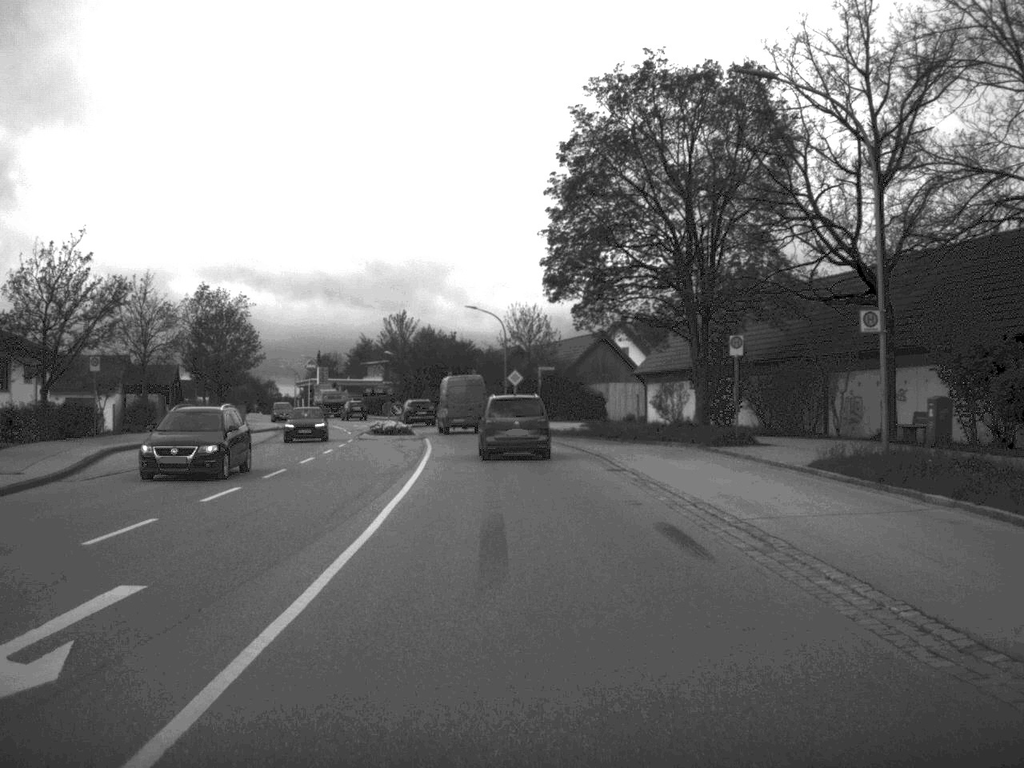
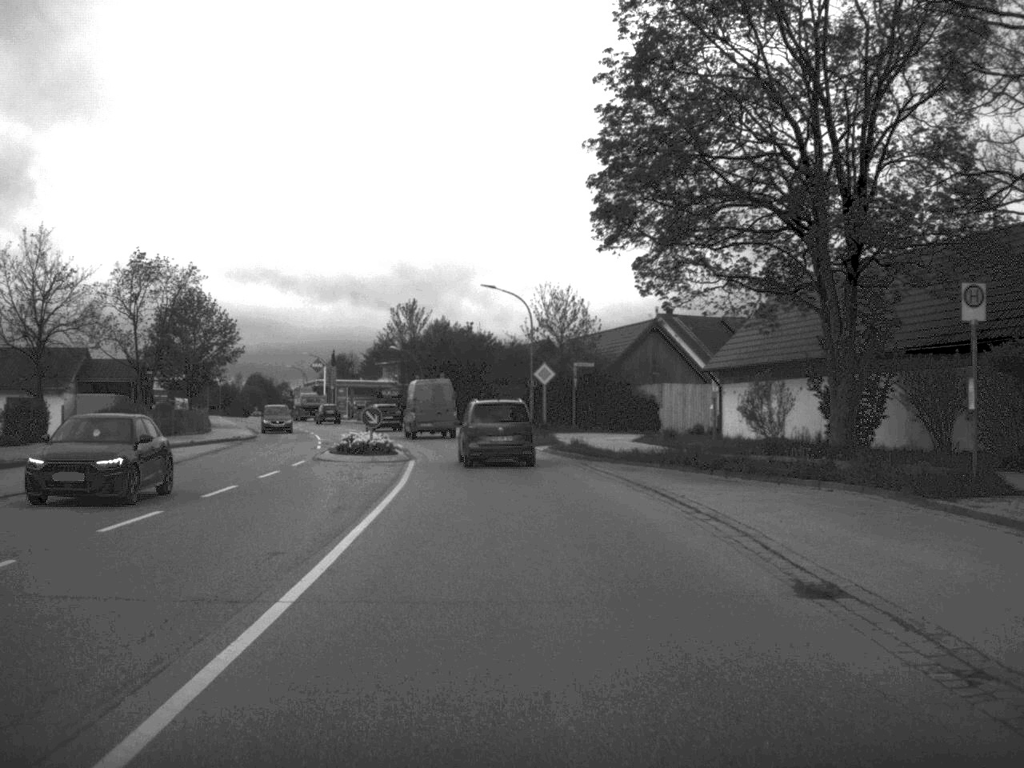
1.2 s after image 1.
(-0.2, +17.0) m; -1°
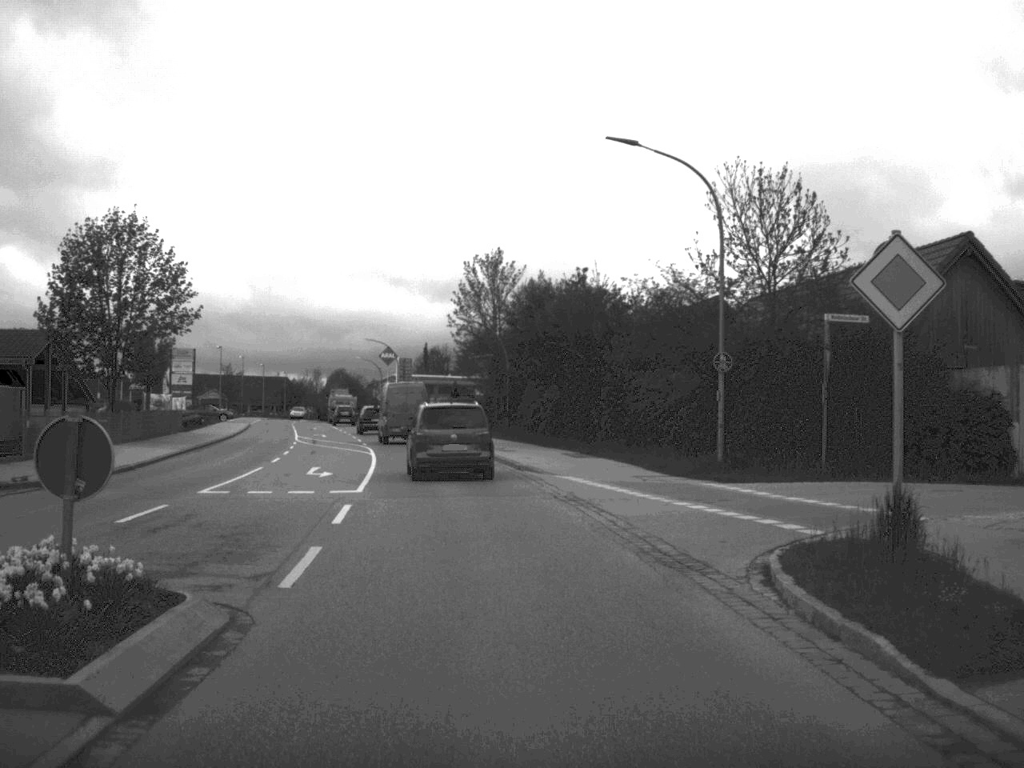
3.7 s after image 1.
(-1.3, +35.5) m; -5°
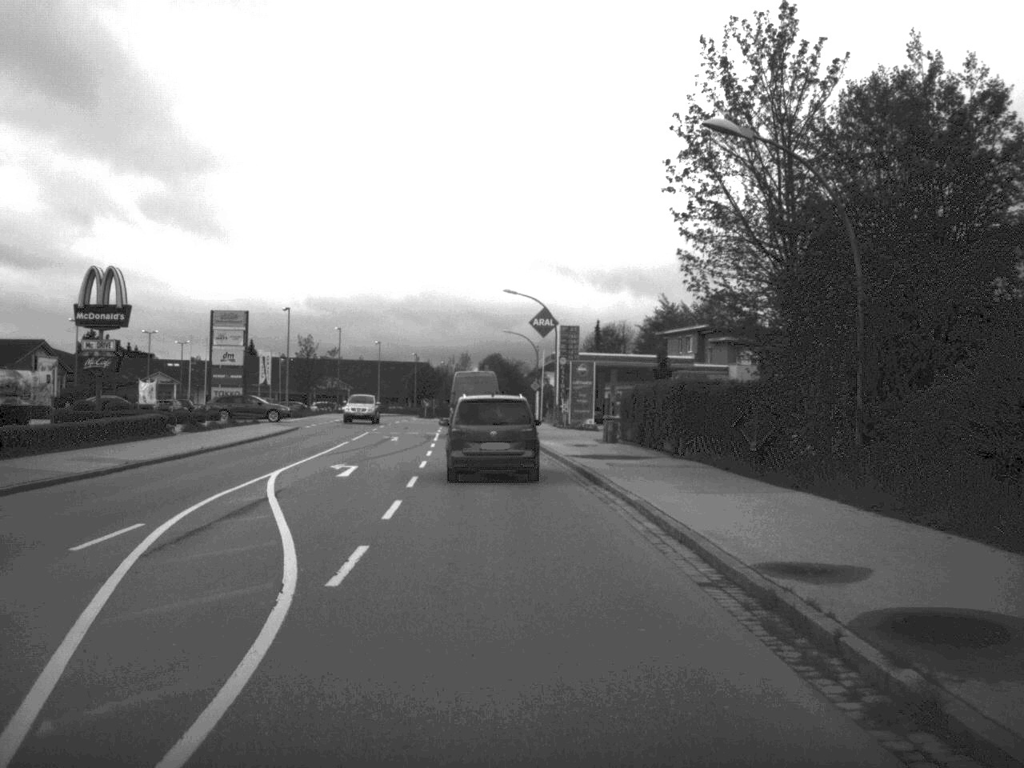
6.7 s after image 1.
(-3.3, +41.8) m; -8°
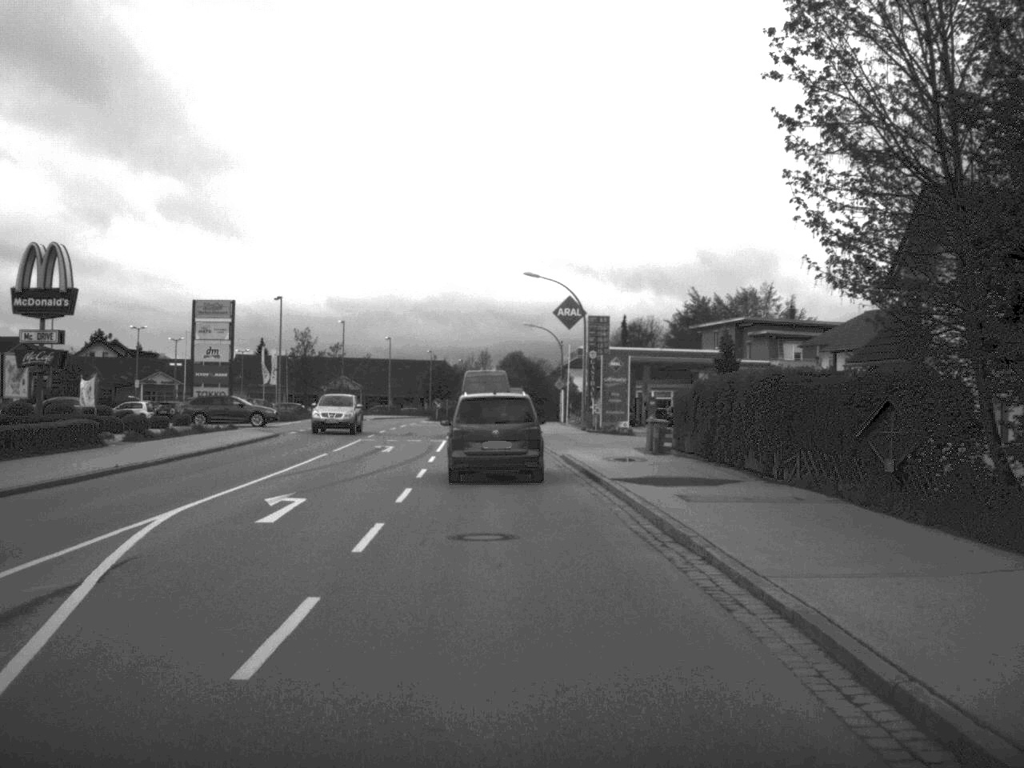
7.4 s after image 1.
(-0.1, +9.5) m; -1°
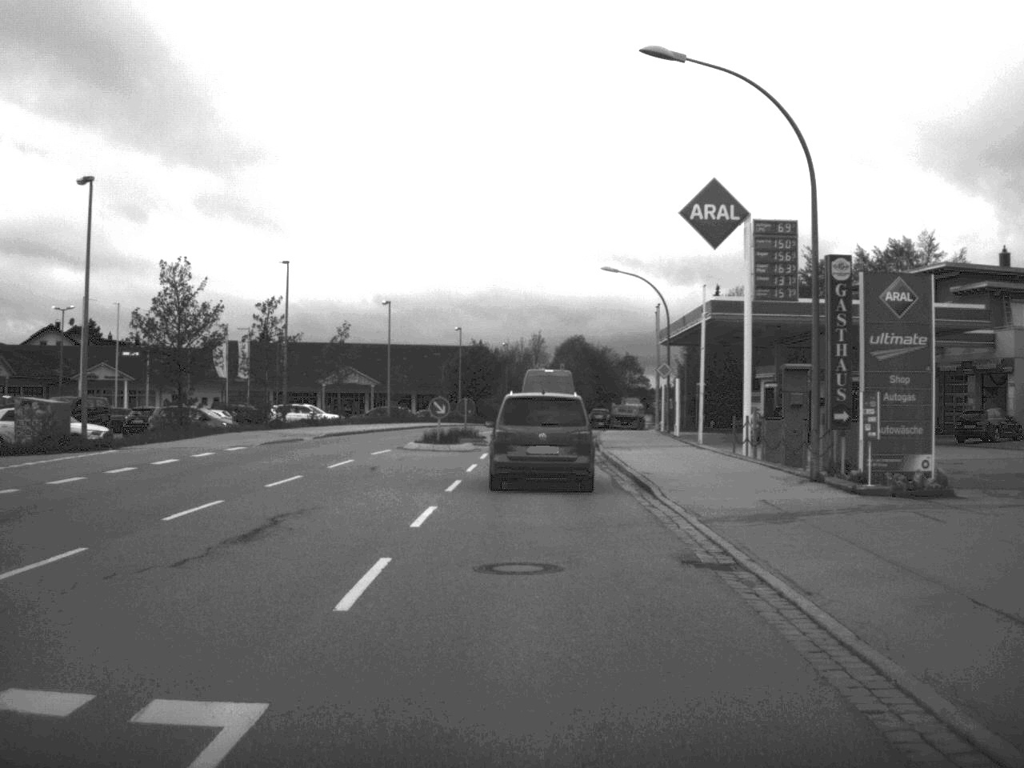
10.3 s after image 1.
(-1.3, +39.7) m; -2°
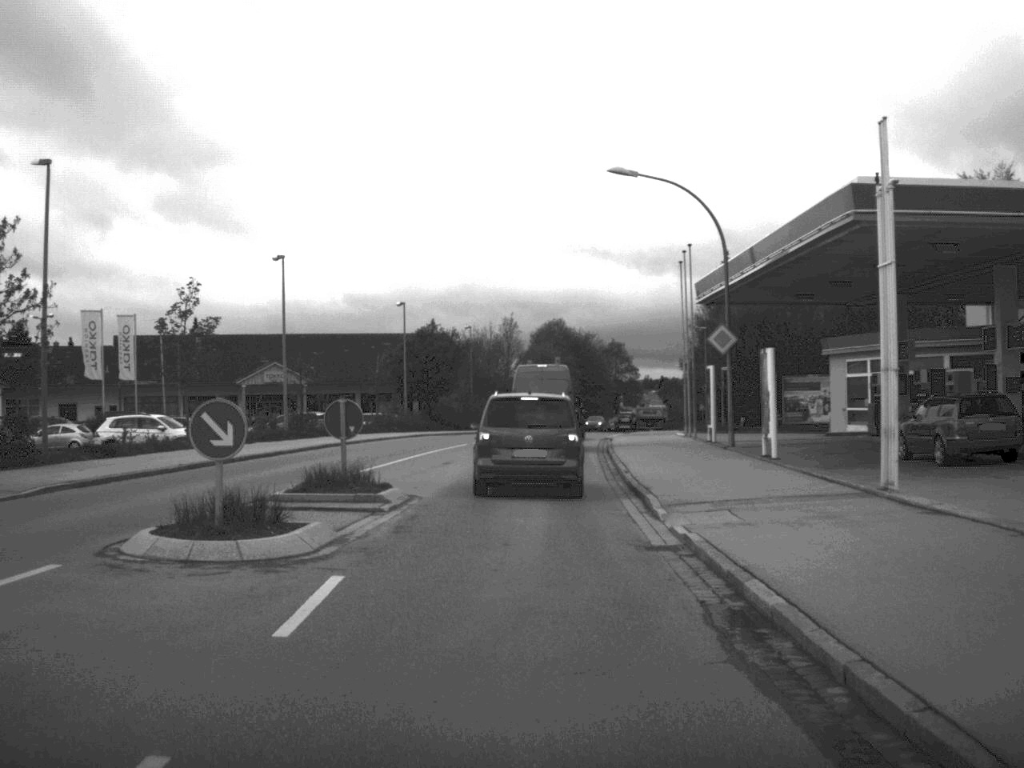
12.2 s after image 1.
(+0.3, +23.8) m; +1°
